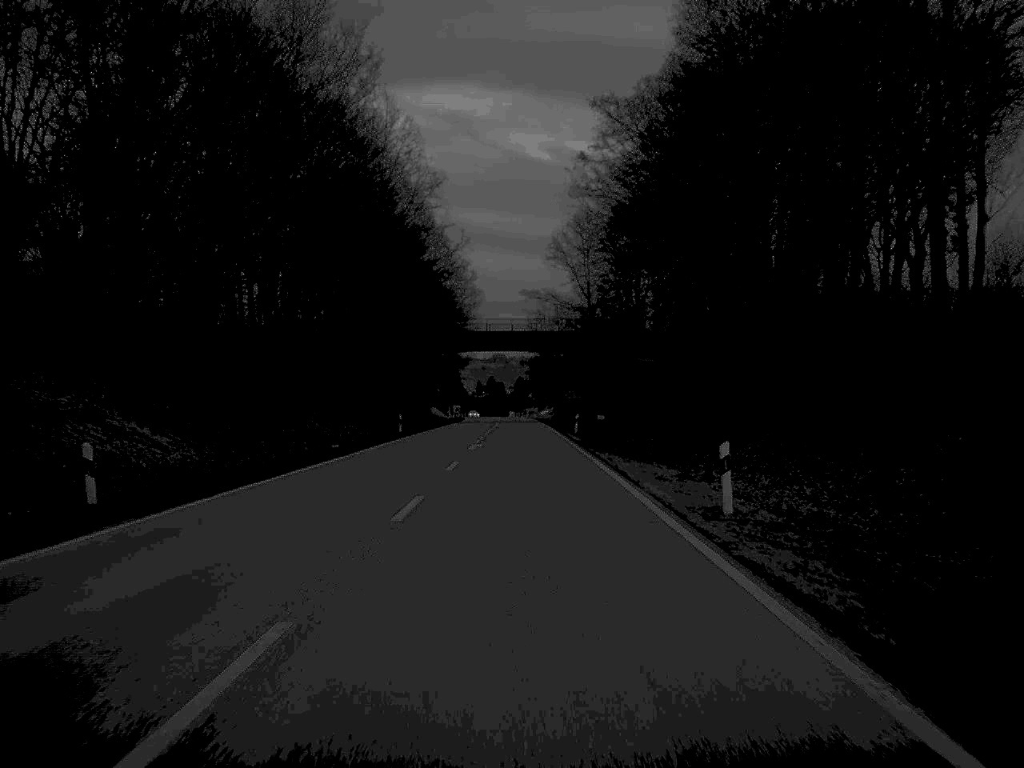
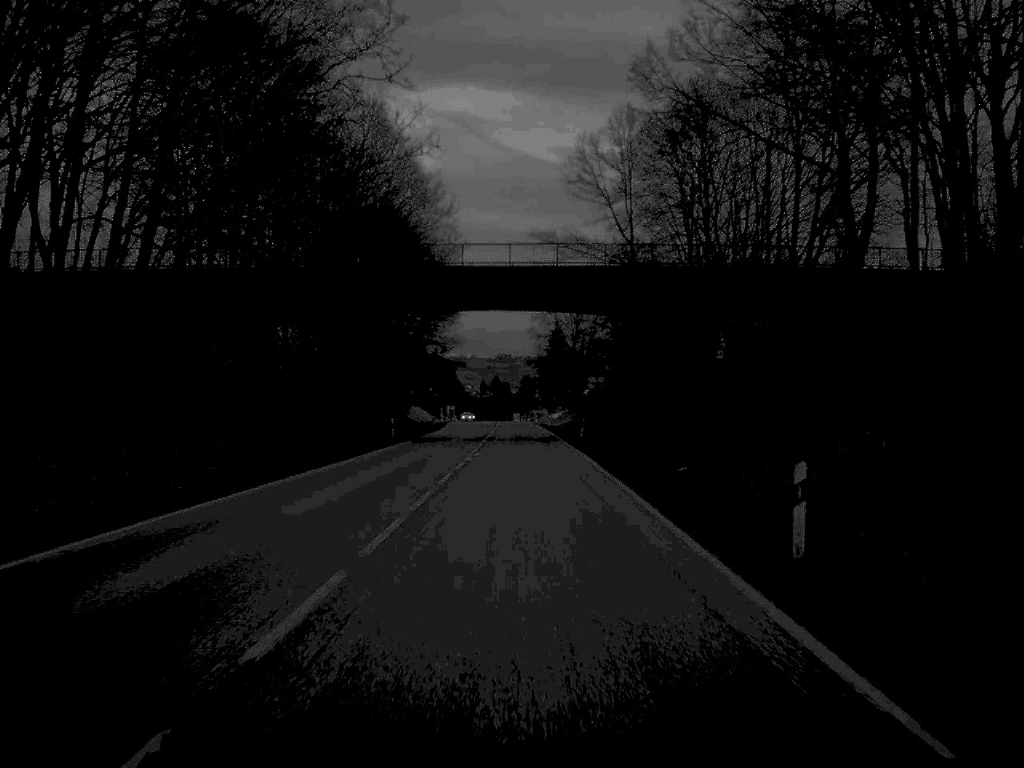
(-0.1, +51.9) m; 0°
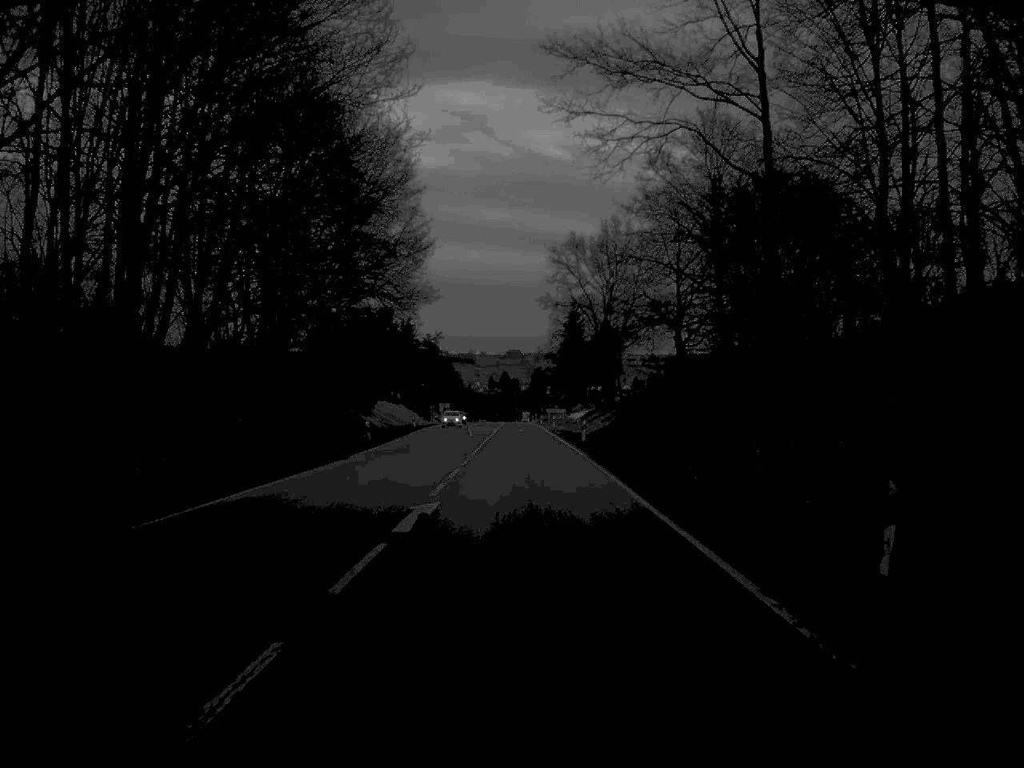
(-0.2, +50.7) m; 0°
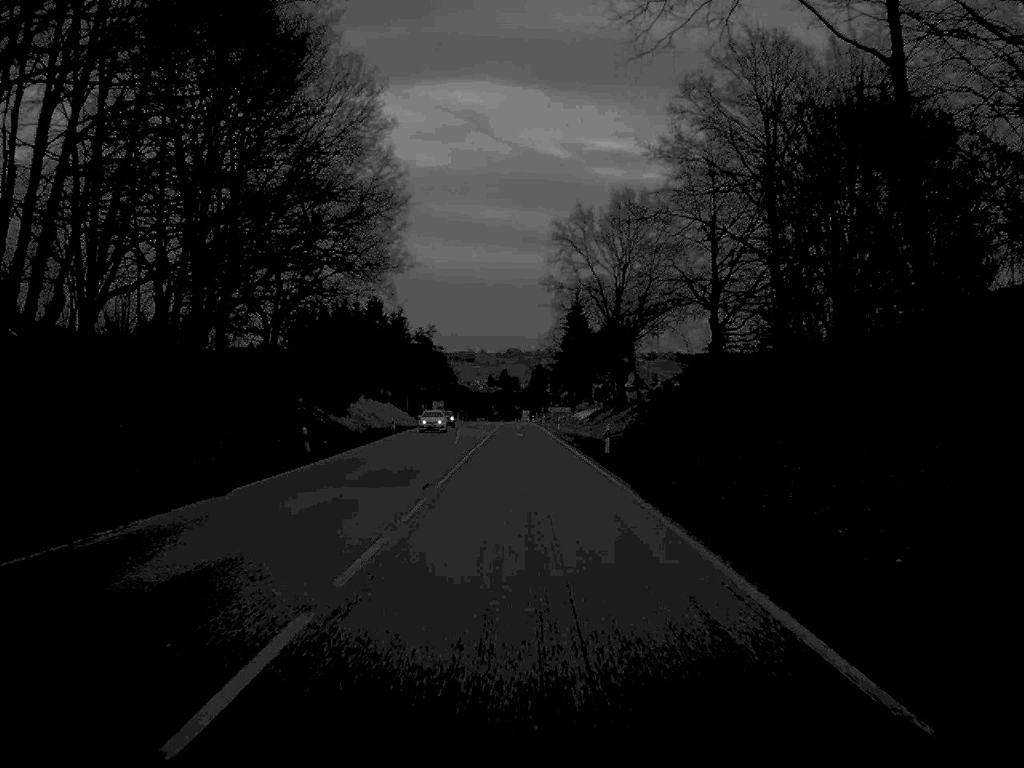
(0.0, +16.5) m; 0°
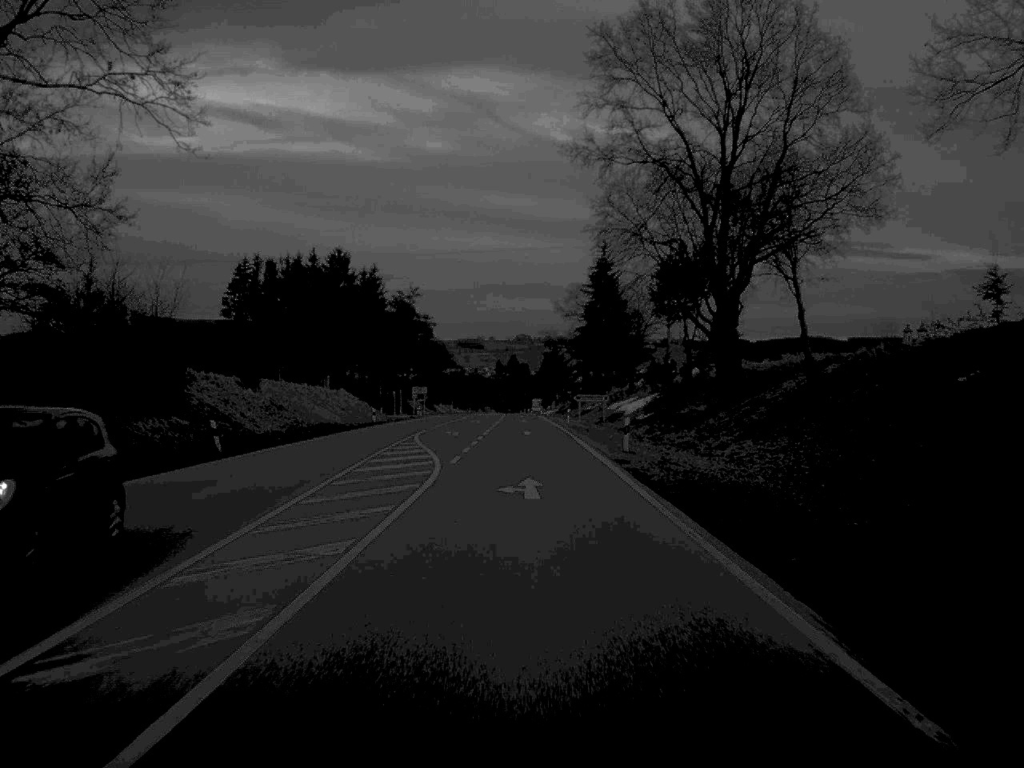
(-0.2, +53.6) m; 0°
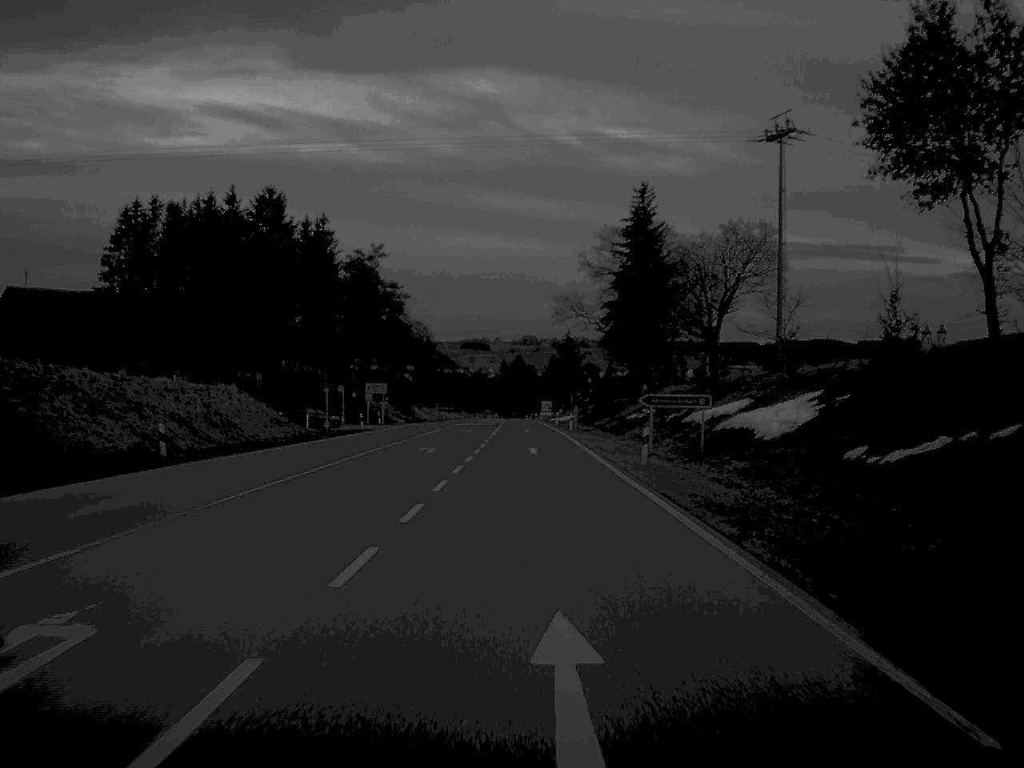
(-0.1, +49.8) m; 0°
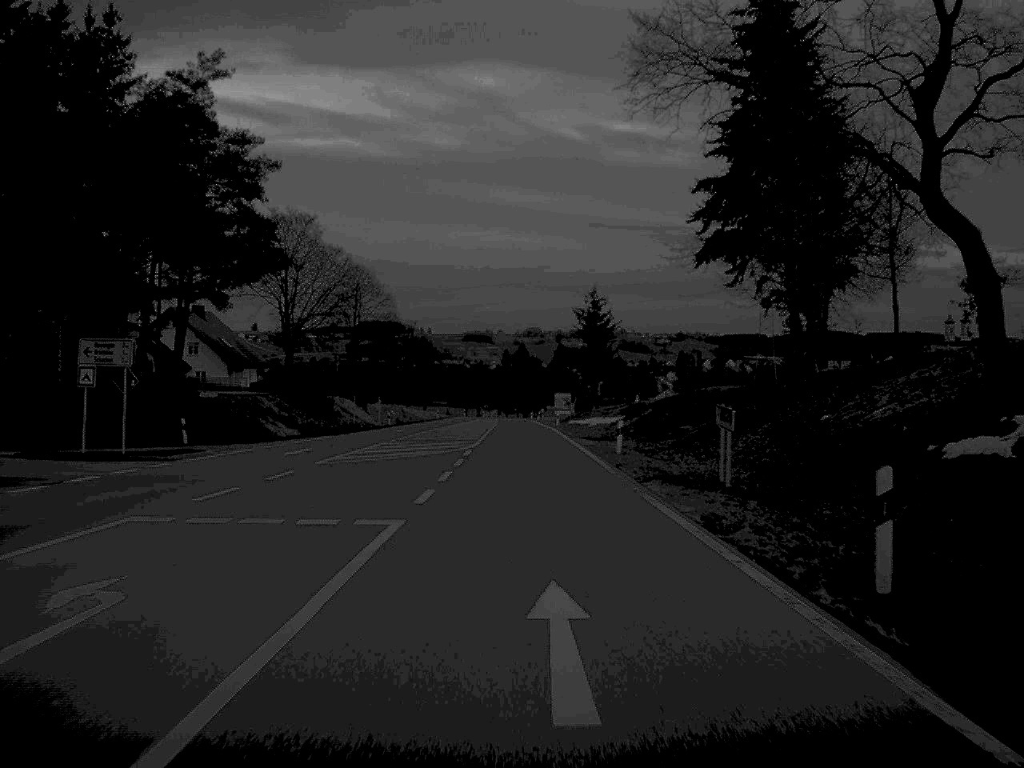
(0.0, +68.0) m; 0°
